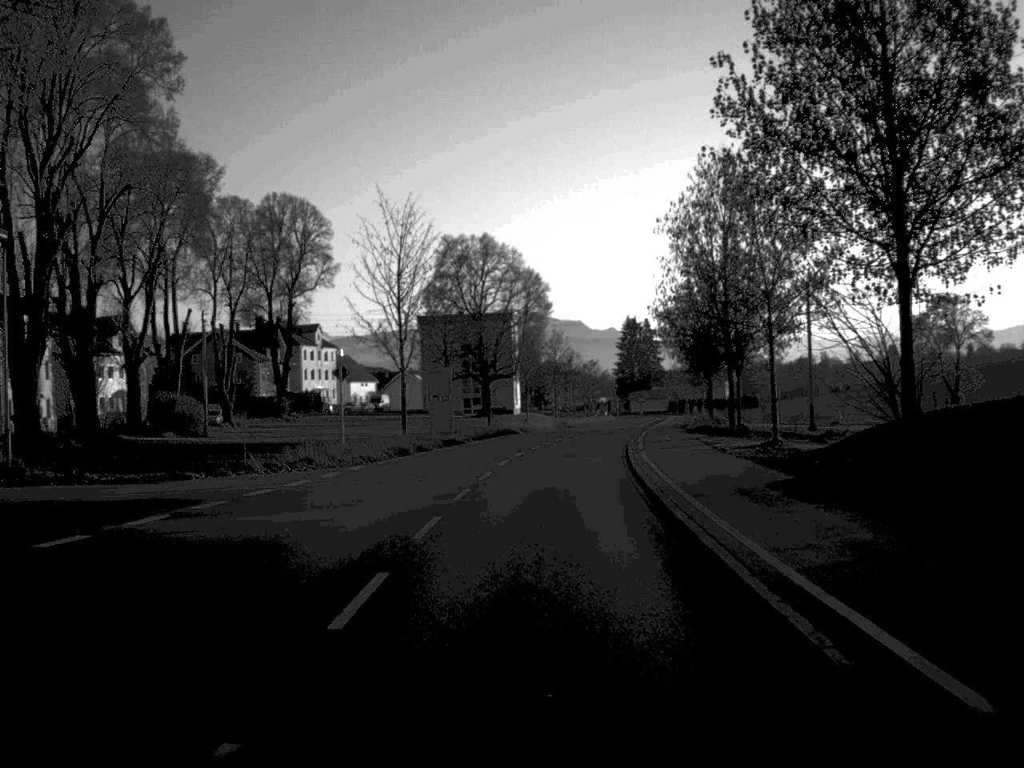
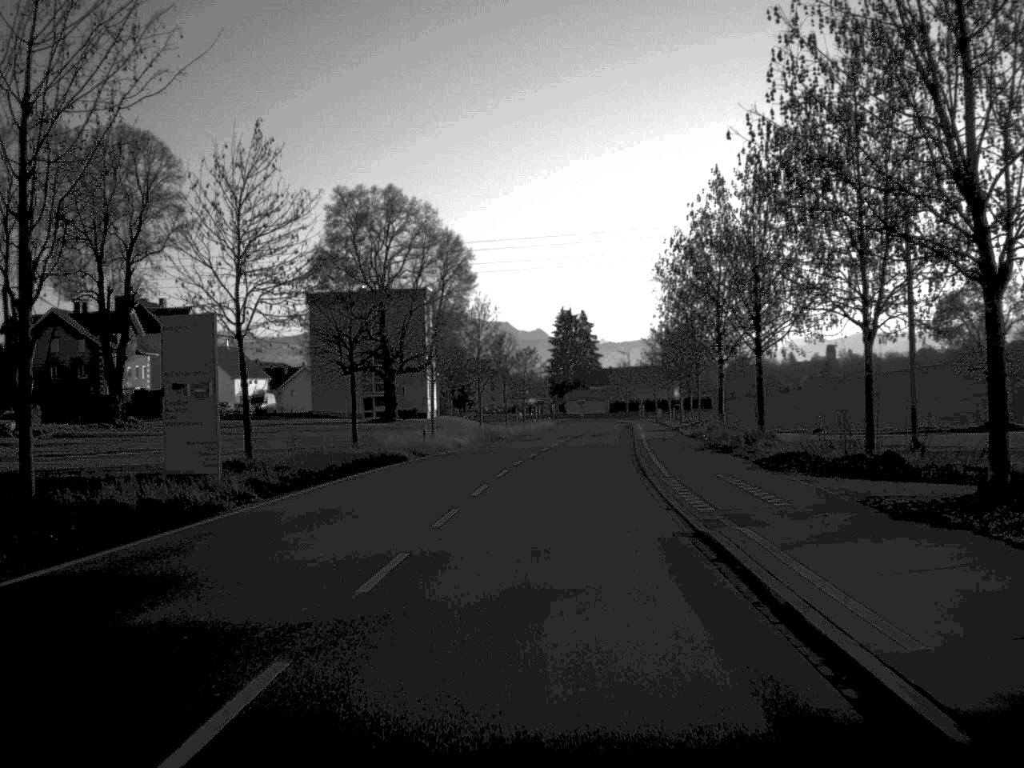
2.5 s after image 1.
(+0.9, +33.7) m; +3°
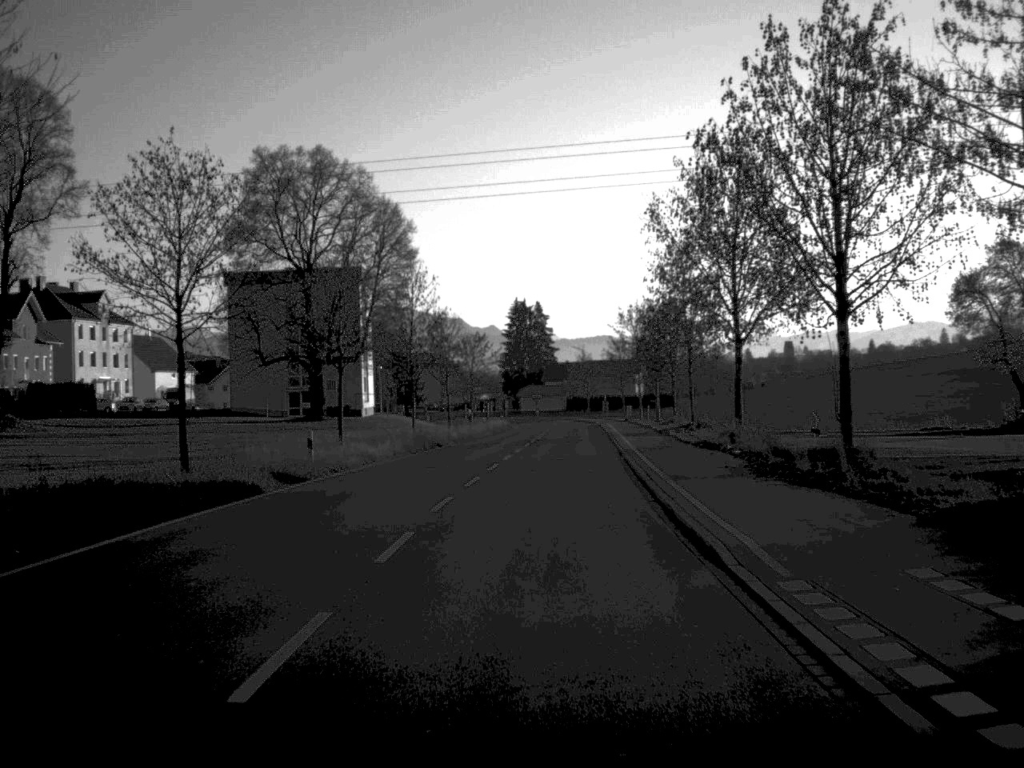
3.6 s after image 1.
(+0.3, +16.0) m; +2°
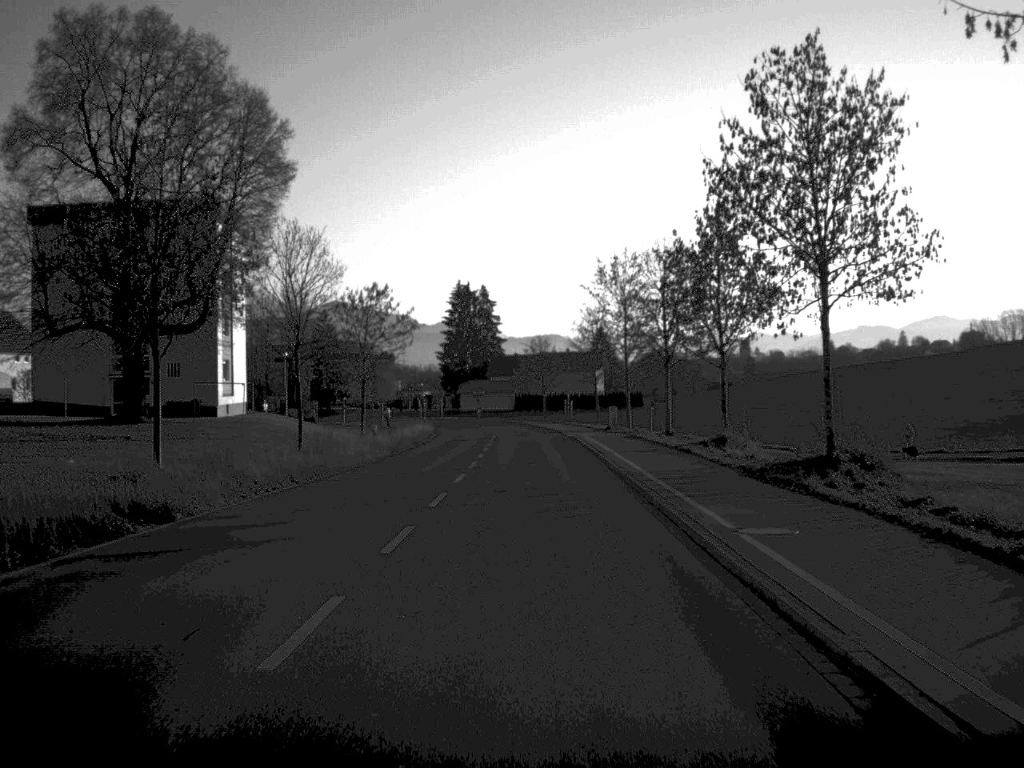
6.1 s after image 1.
(+0.8, +34.8) m; +2°
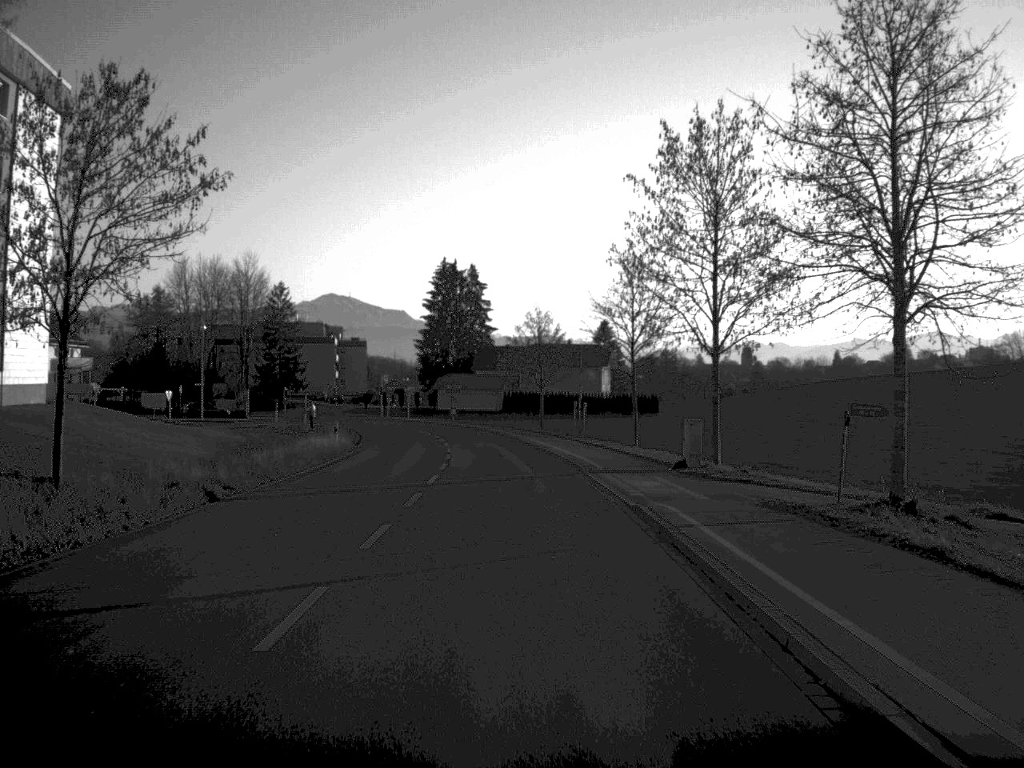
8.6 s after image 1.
(+0.2, +35.1) m; 0°
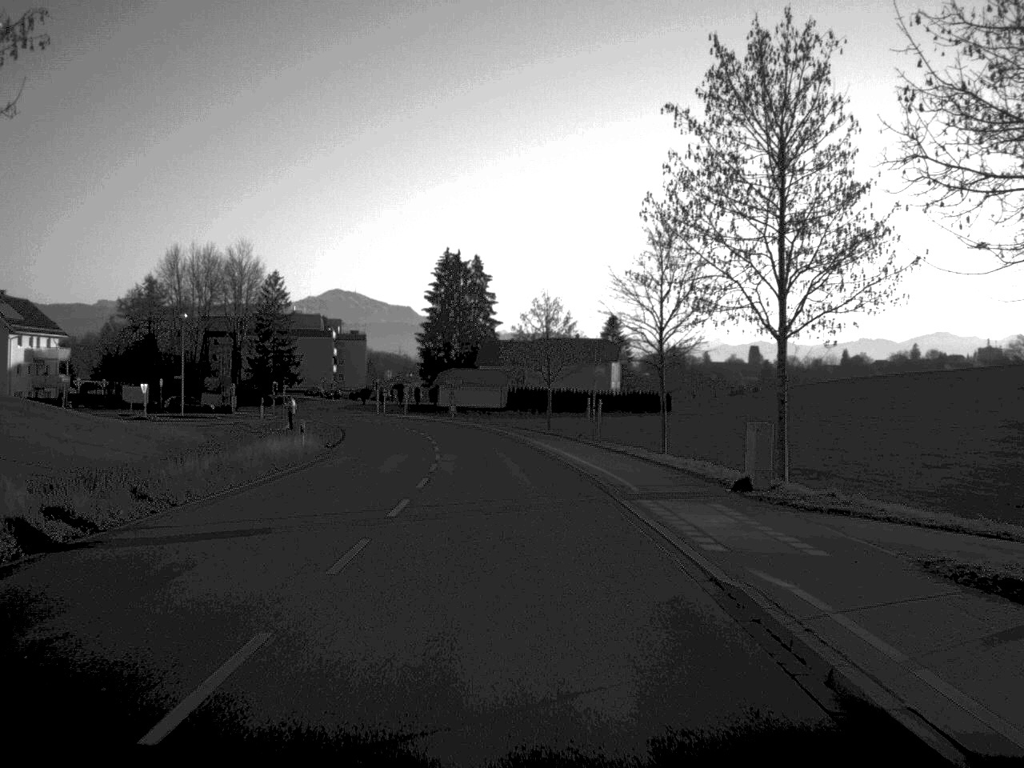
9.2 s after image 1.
(0.0, +8.4) m; 0°
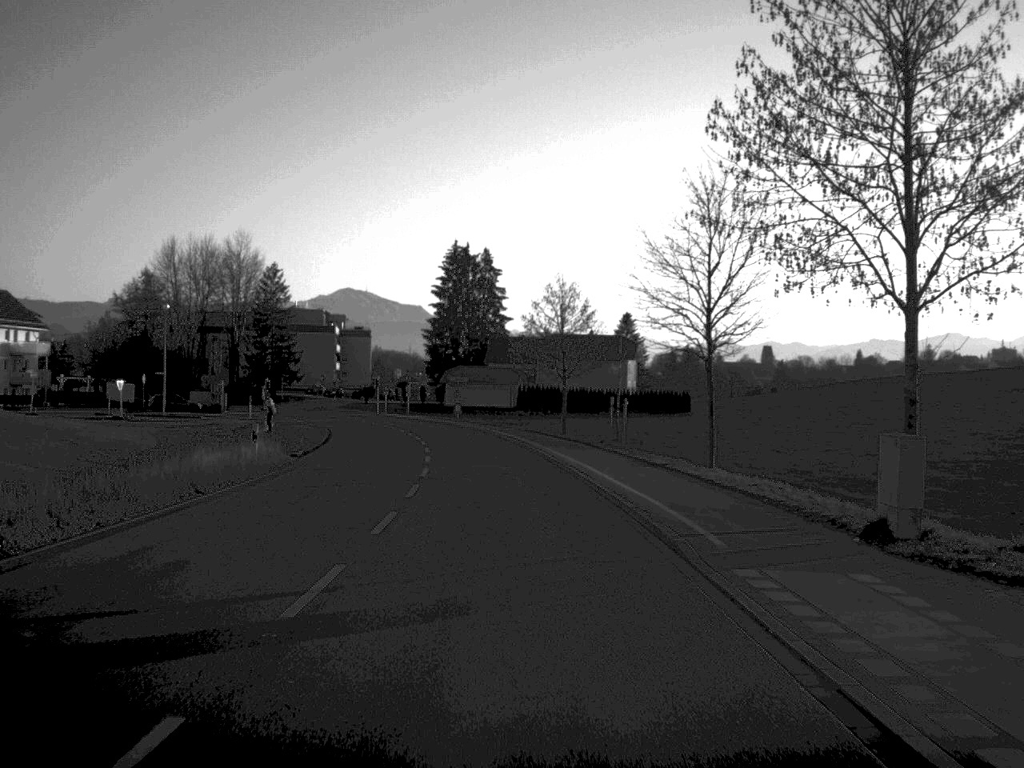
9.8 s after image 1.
(0.0, +8.4) m; -1°
